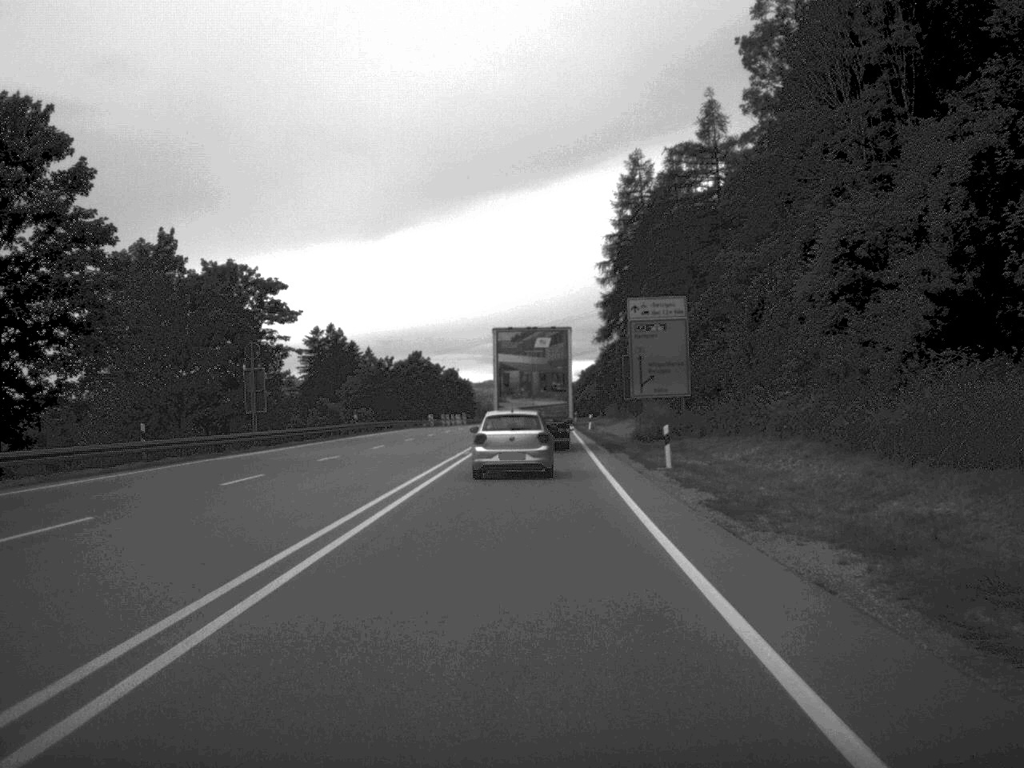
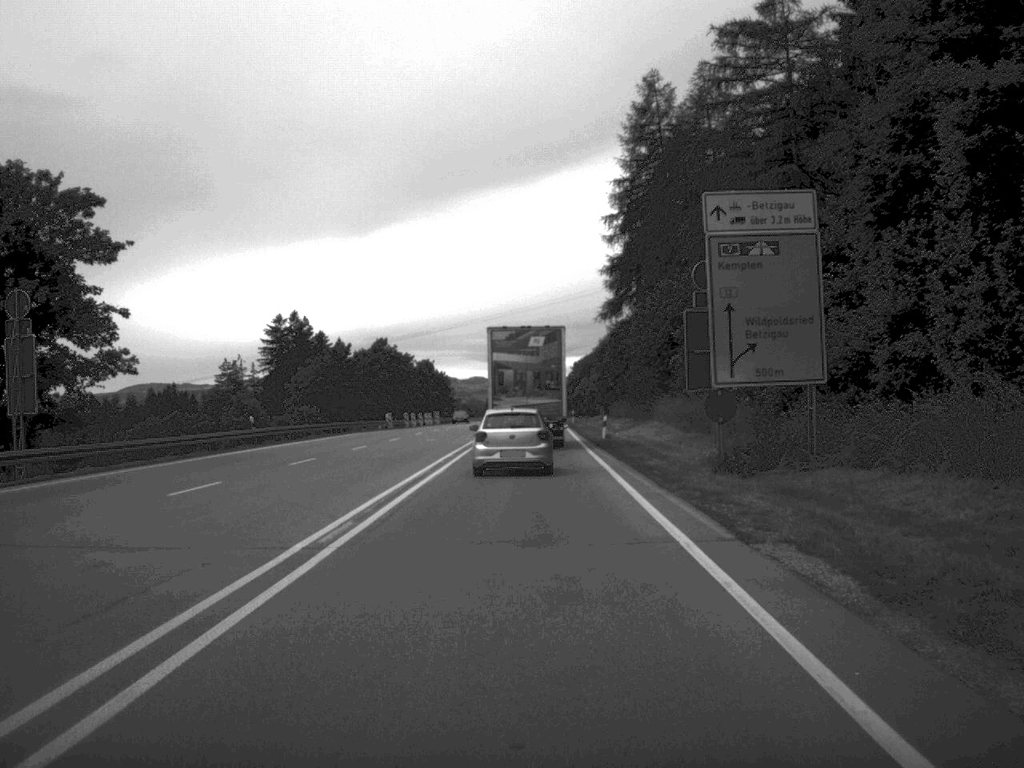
(+0.1, +26.8) m; +1°
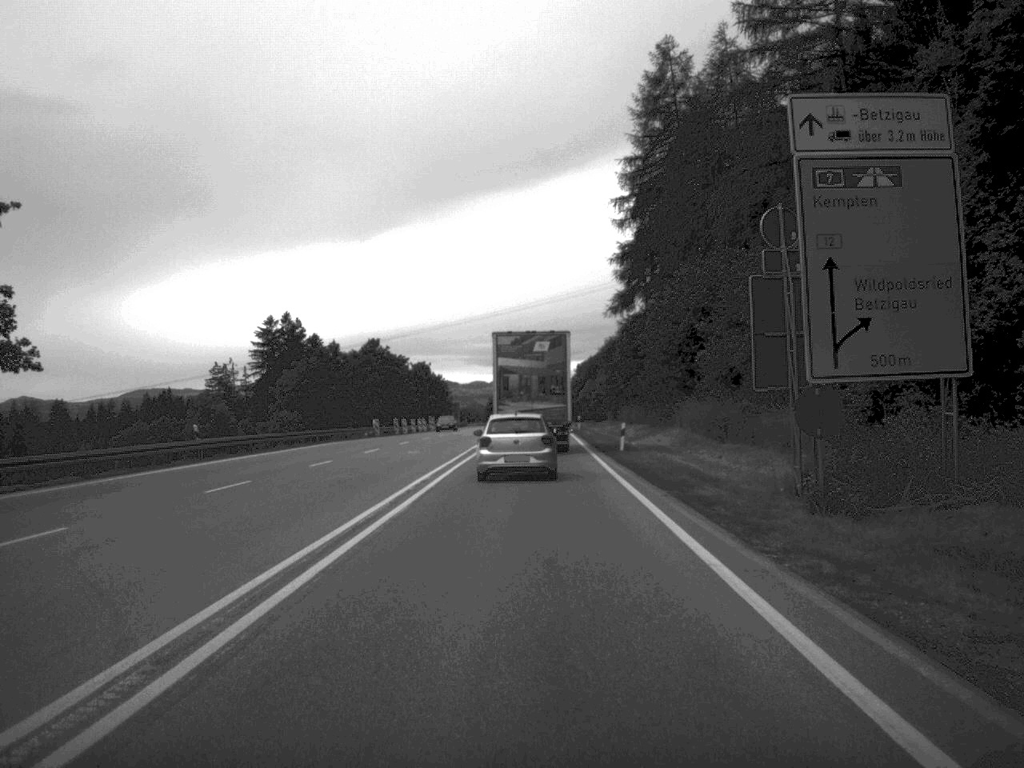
(0.0, +9.3) m; 0°
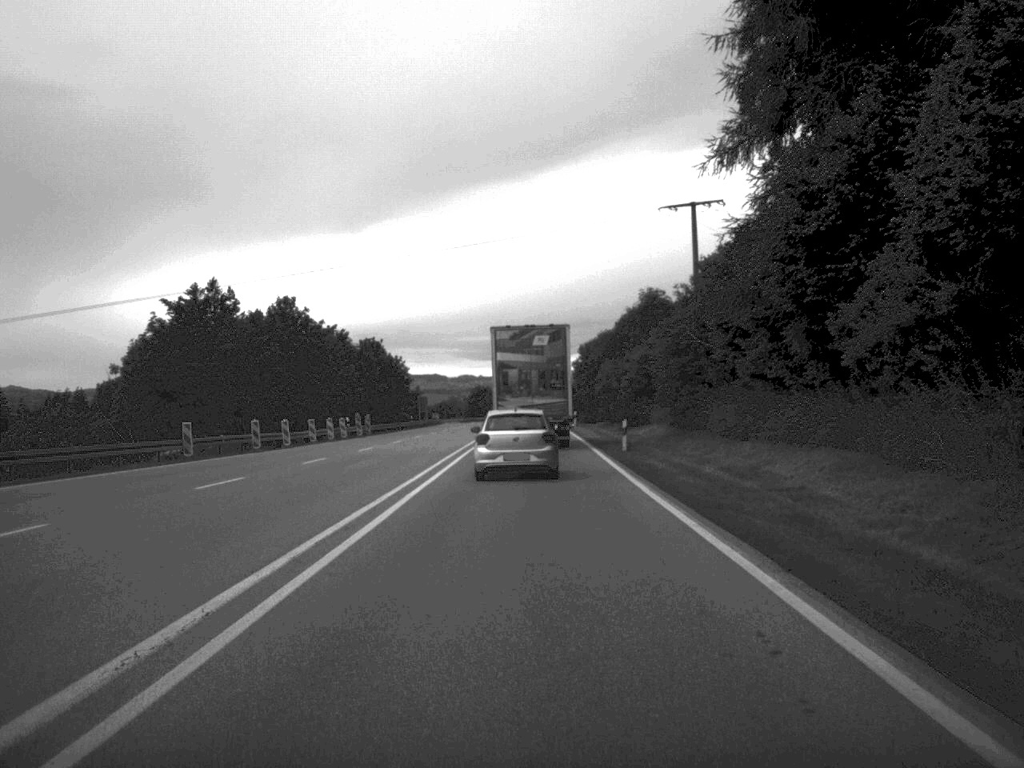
(+0.2, +47.9) m; 0°
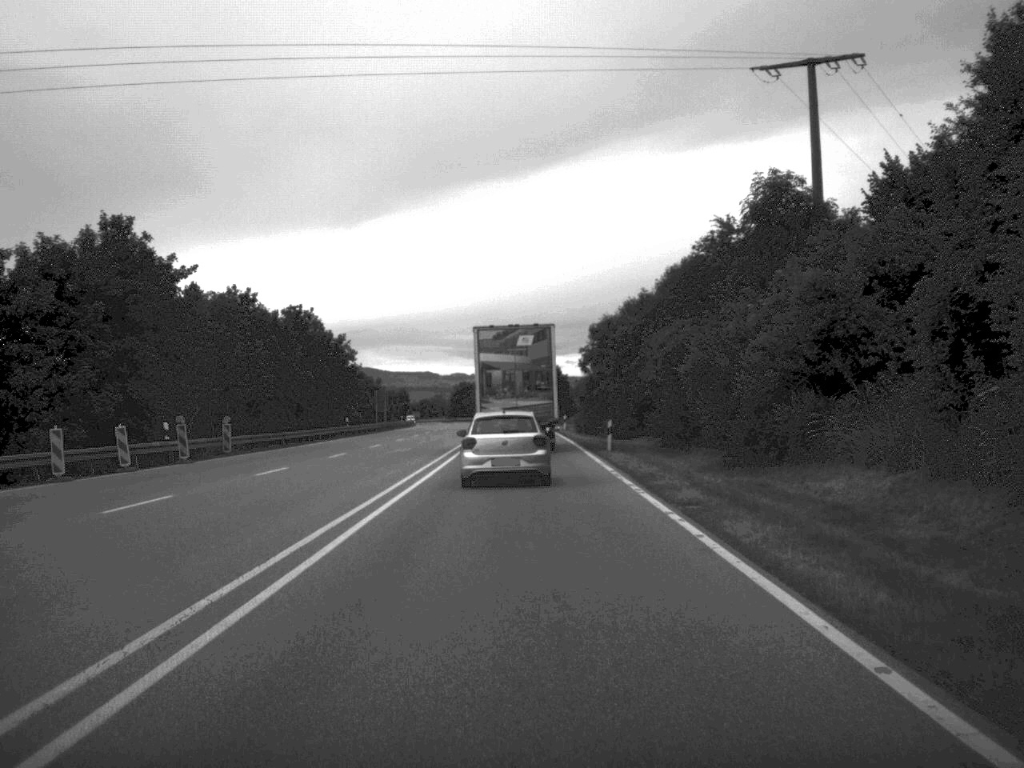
(+0.1, +40.3) m; 0°
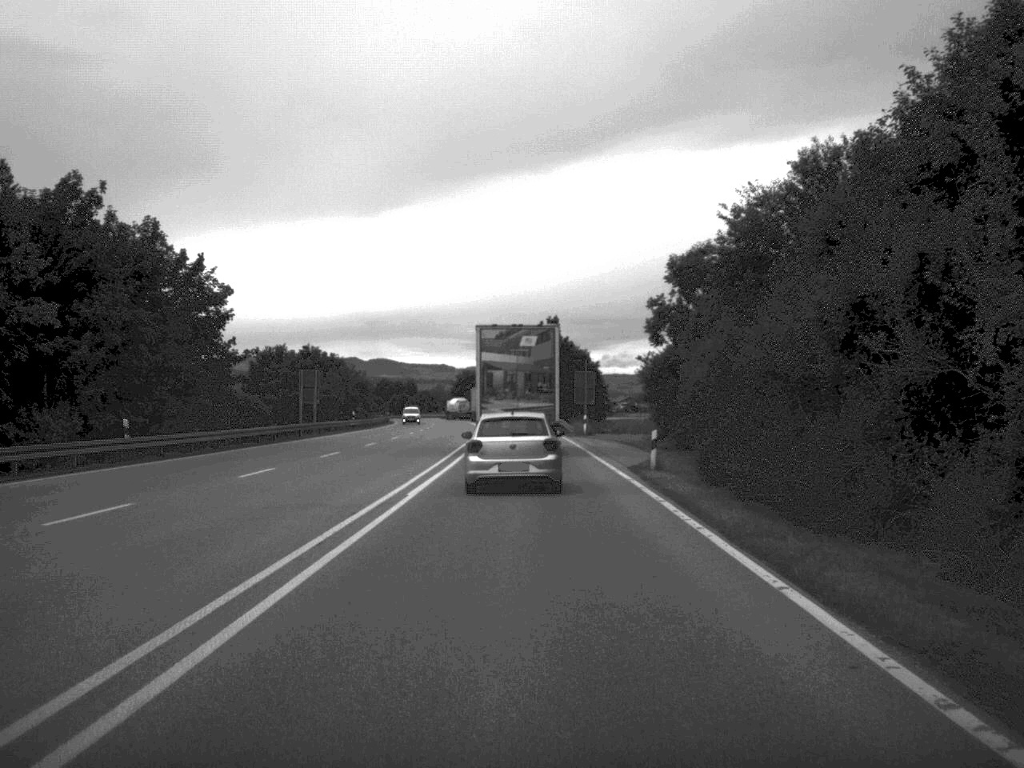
(-0.3, +50.4) m; -1°
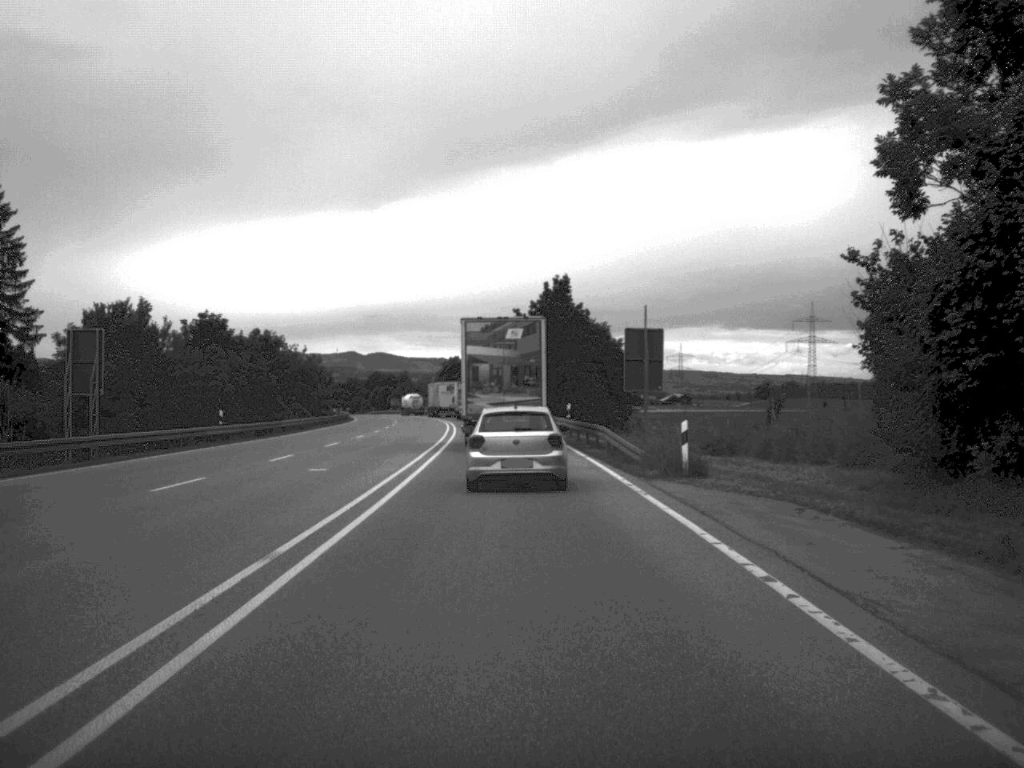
(0.0, +41.0) m; 0°
